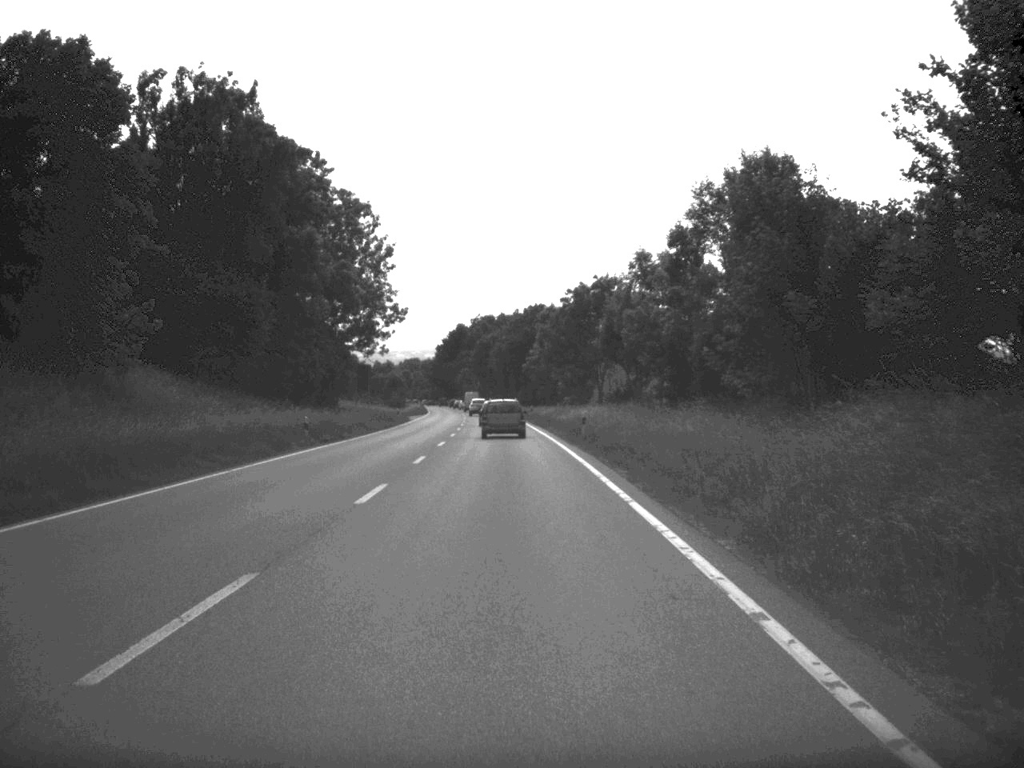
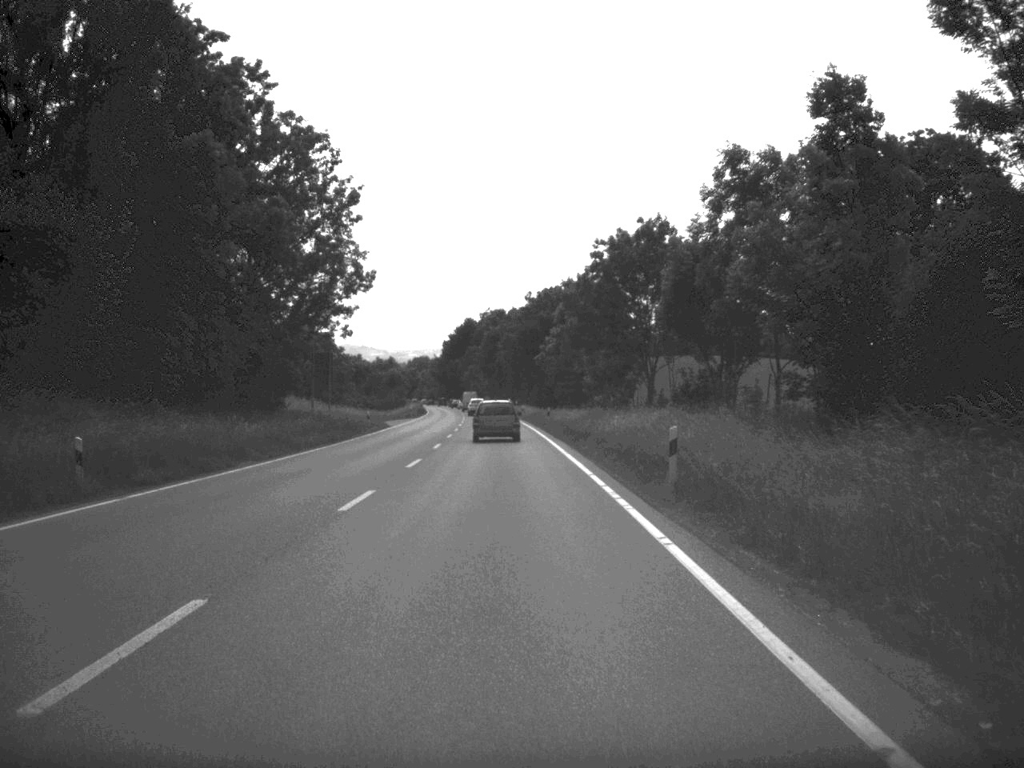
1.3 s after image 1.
(-0.1, +24.4) m; -1°
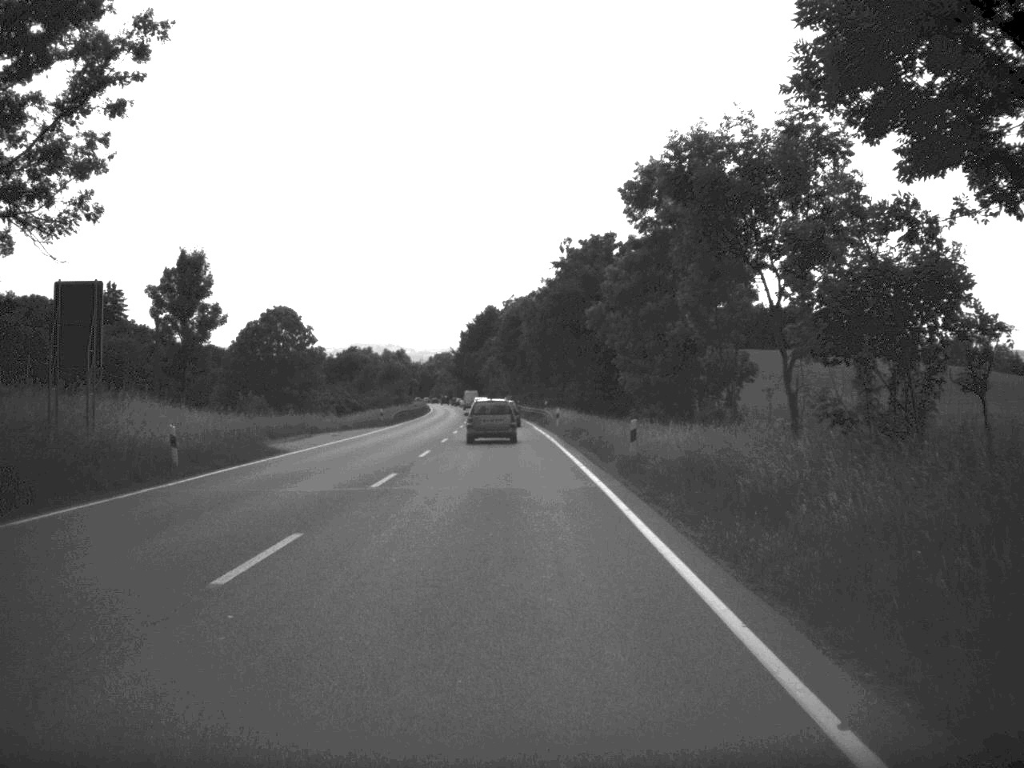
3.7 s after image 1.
(-0.5, +42.8) m; -1°
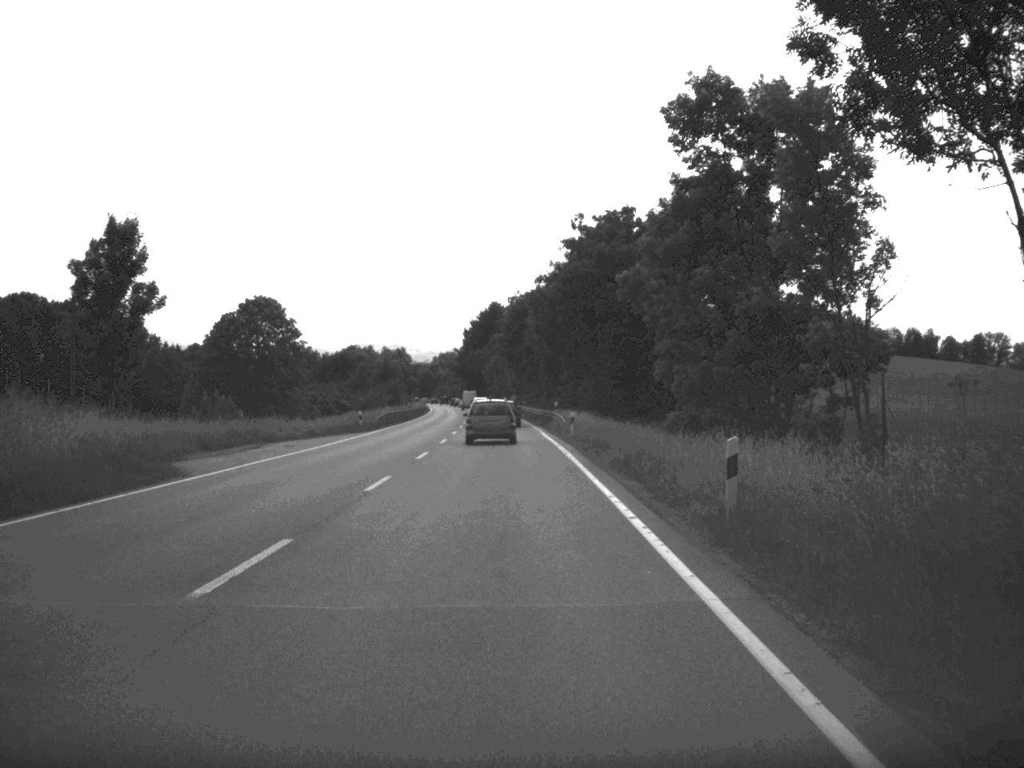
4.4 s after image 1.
(0.0, +12.4) m; 0°
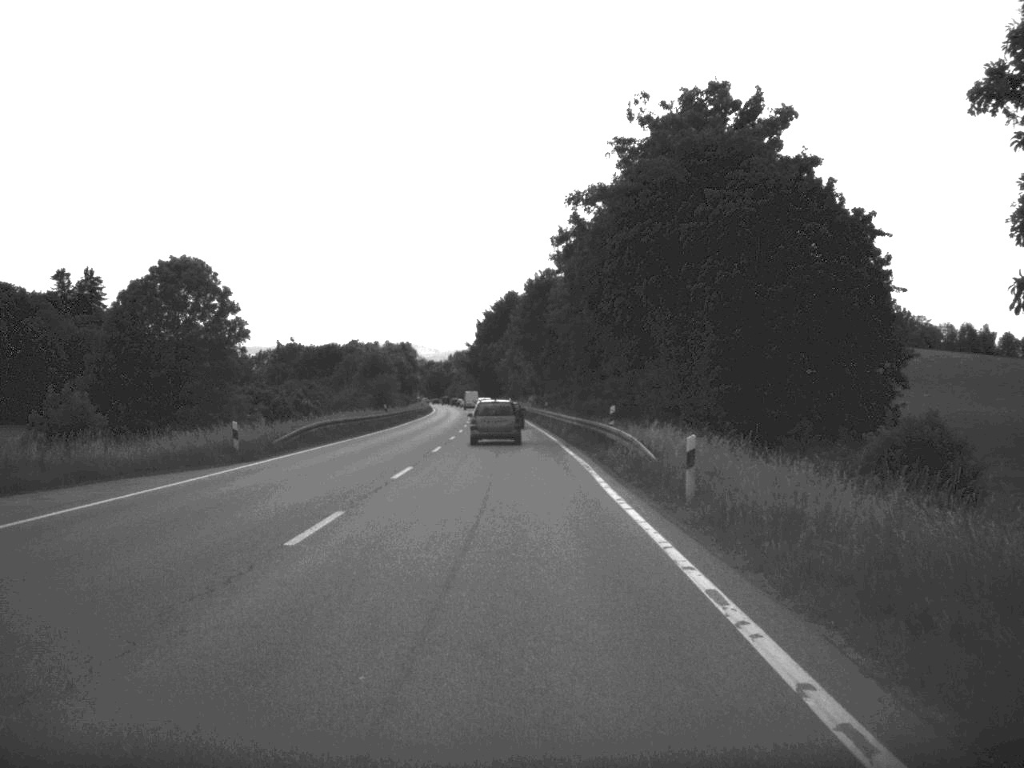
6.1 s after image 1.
(-0.3, +31.3) m; -1°
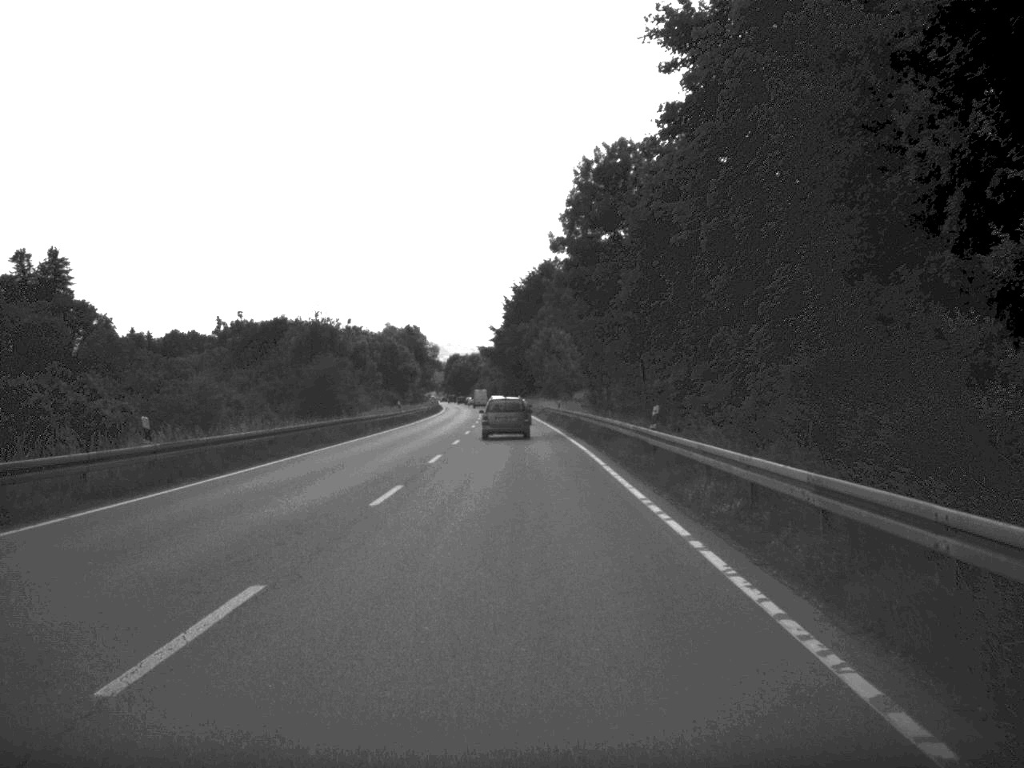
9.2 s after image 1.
(-0.8, +54.2) m; -2°
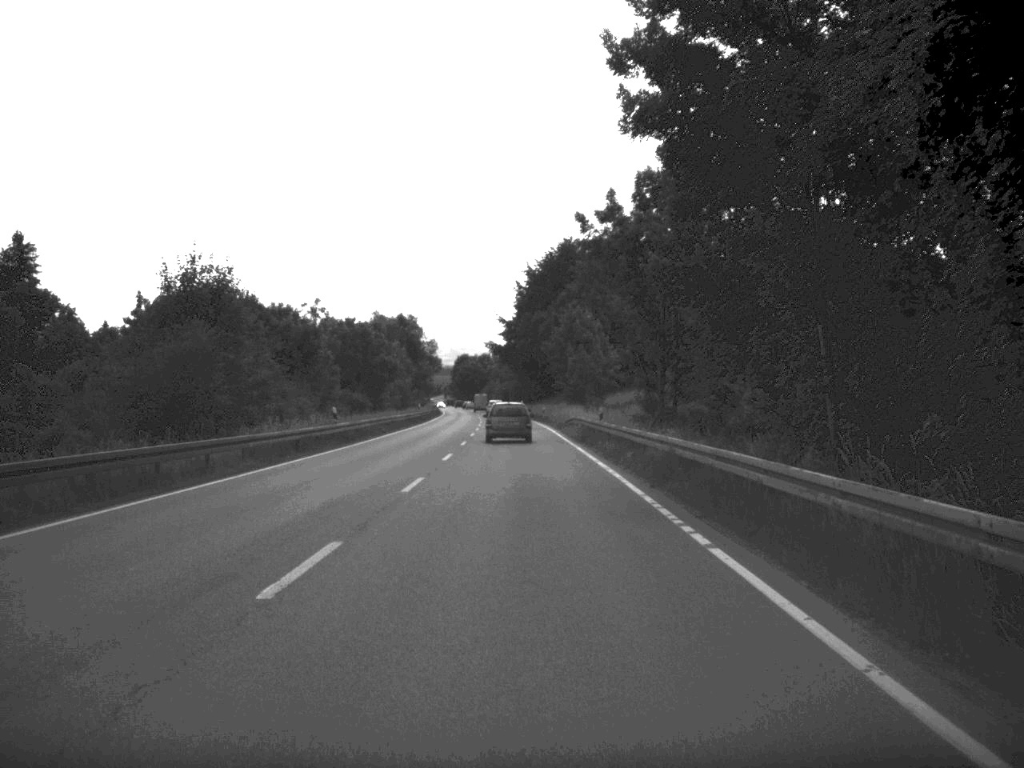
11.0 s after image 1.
(-0.2, +31.8) m; -1°
